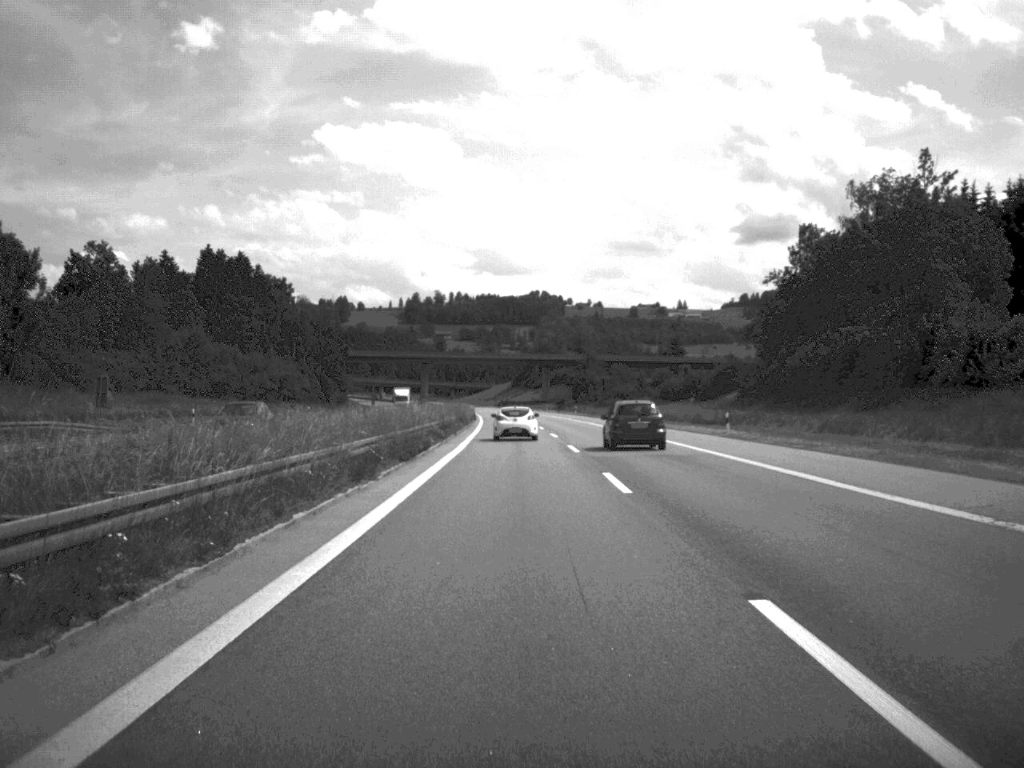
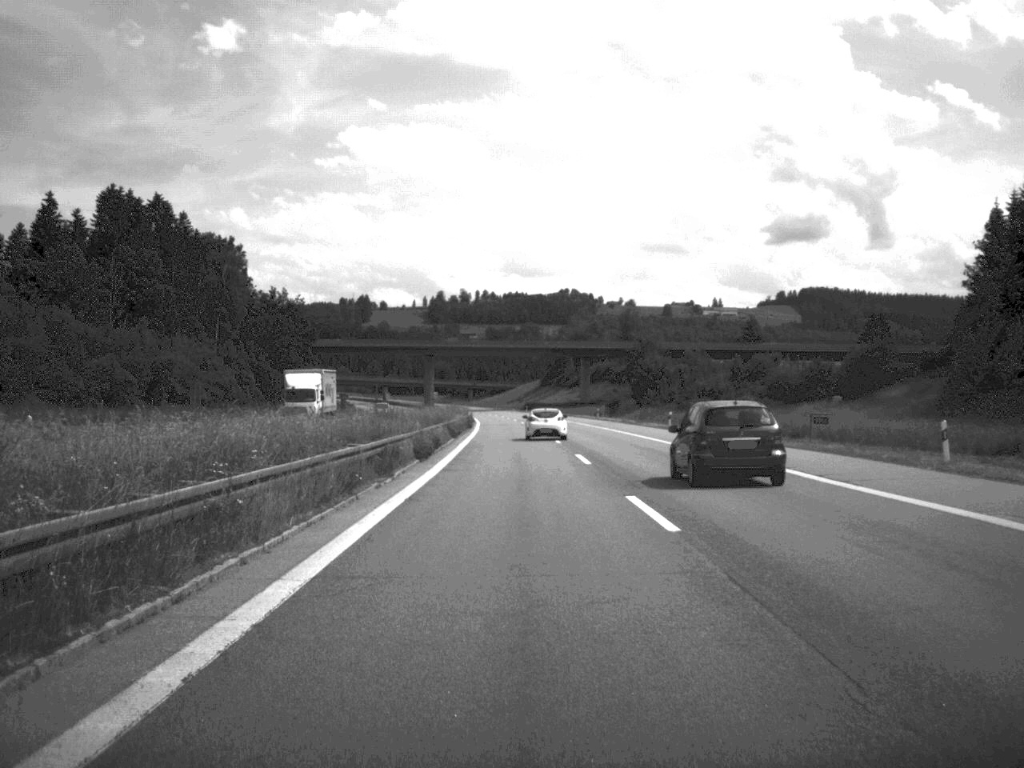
(-0.9, +77.7) m; -1°
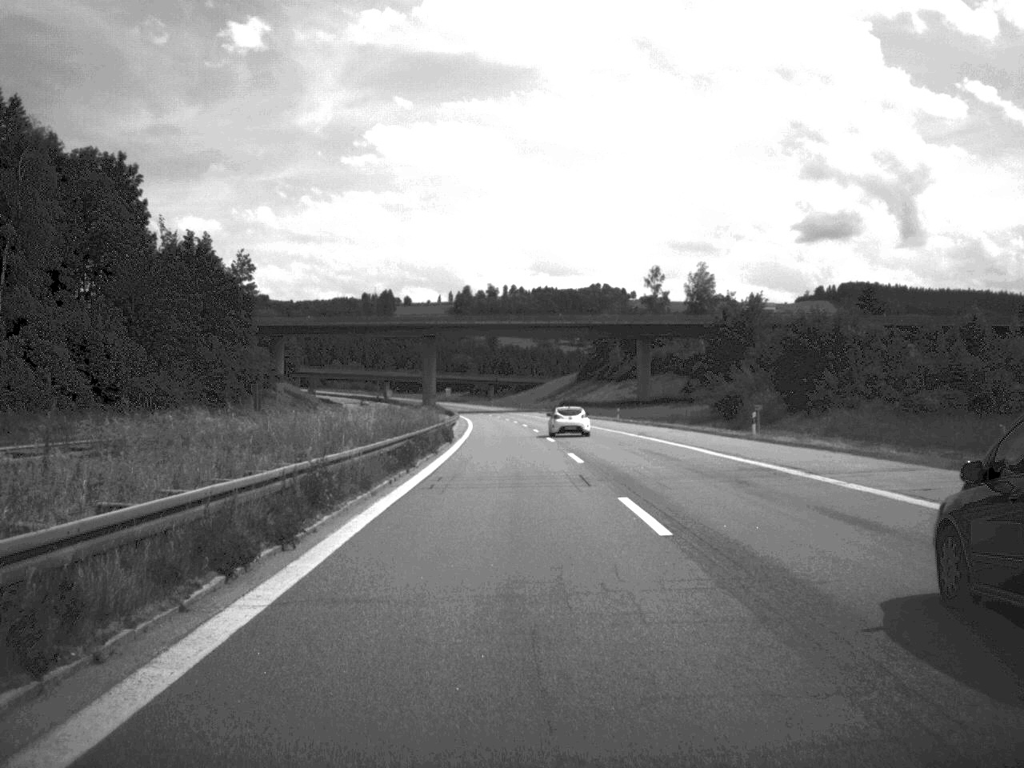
(-0.9, +74.1) m; -1°
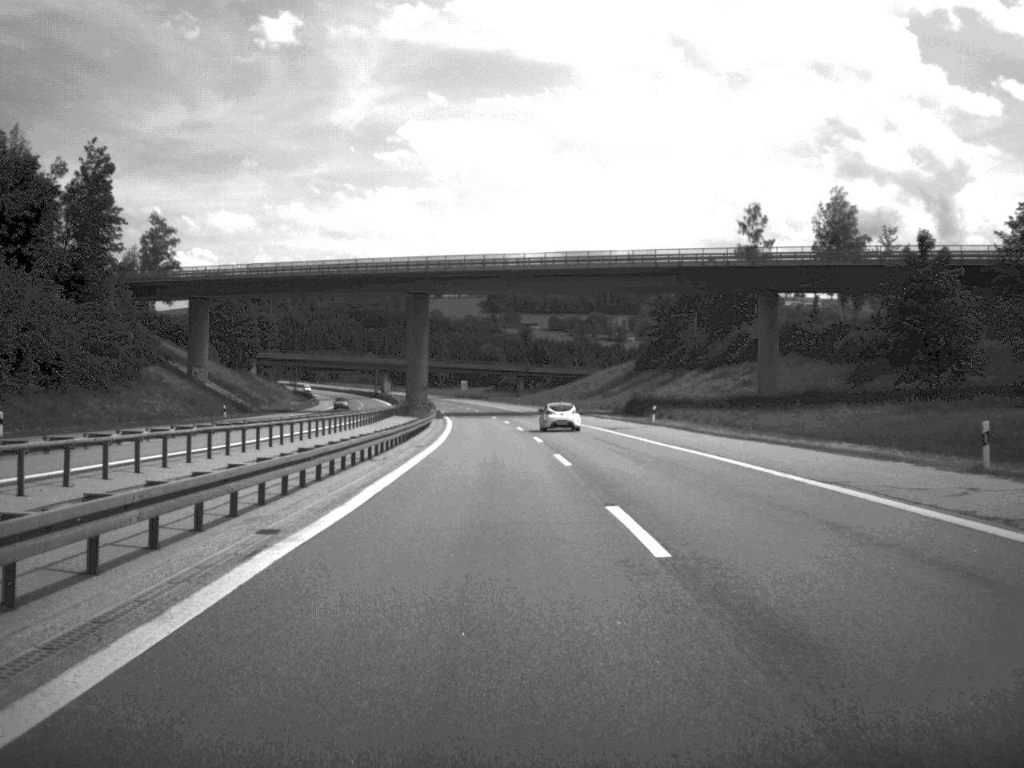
(-1.0, +75.8) m; -2°
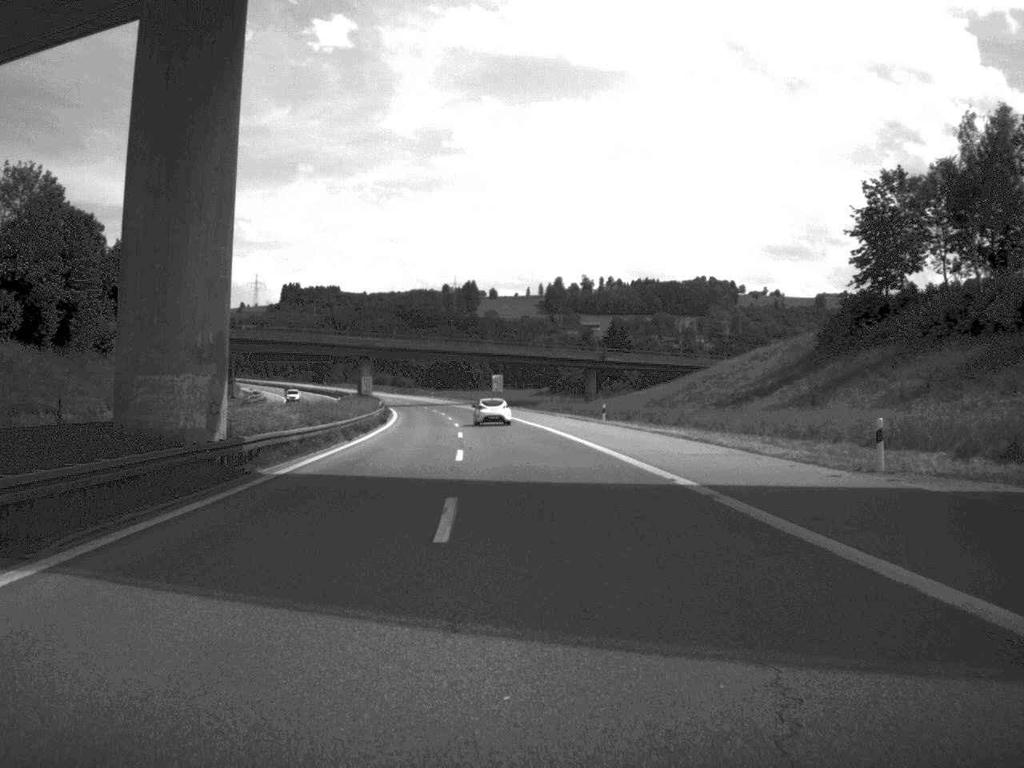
(-2.0, +103.6) m; -3°
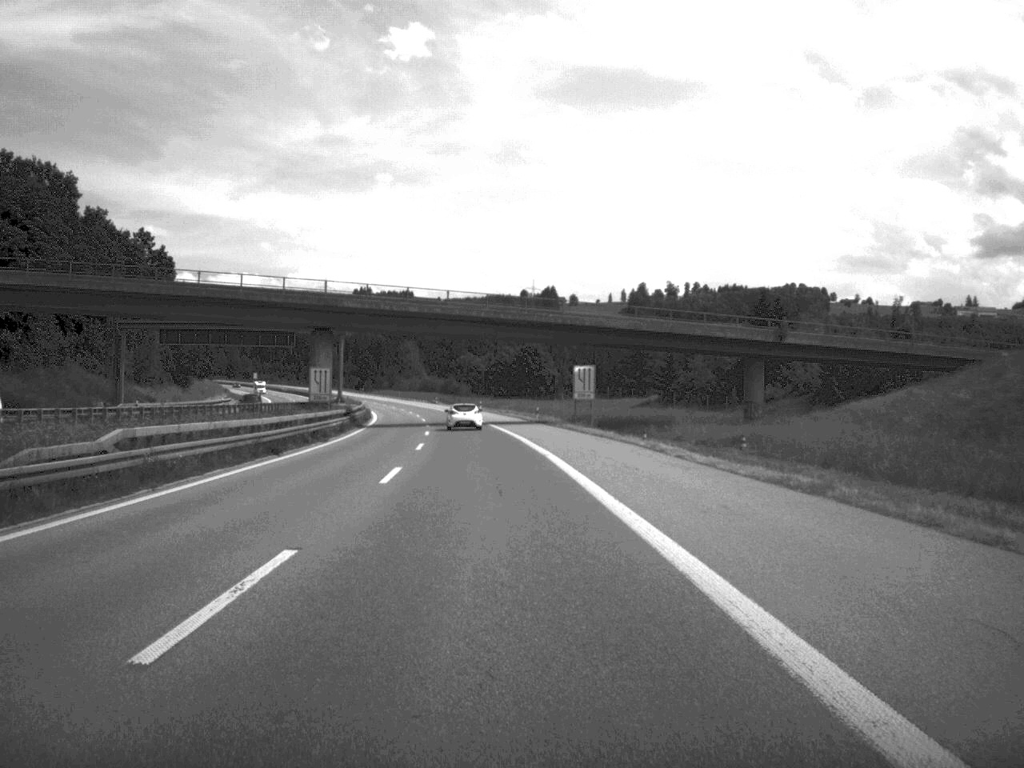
(-2.1, +75.4) m; -4°
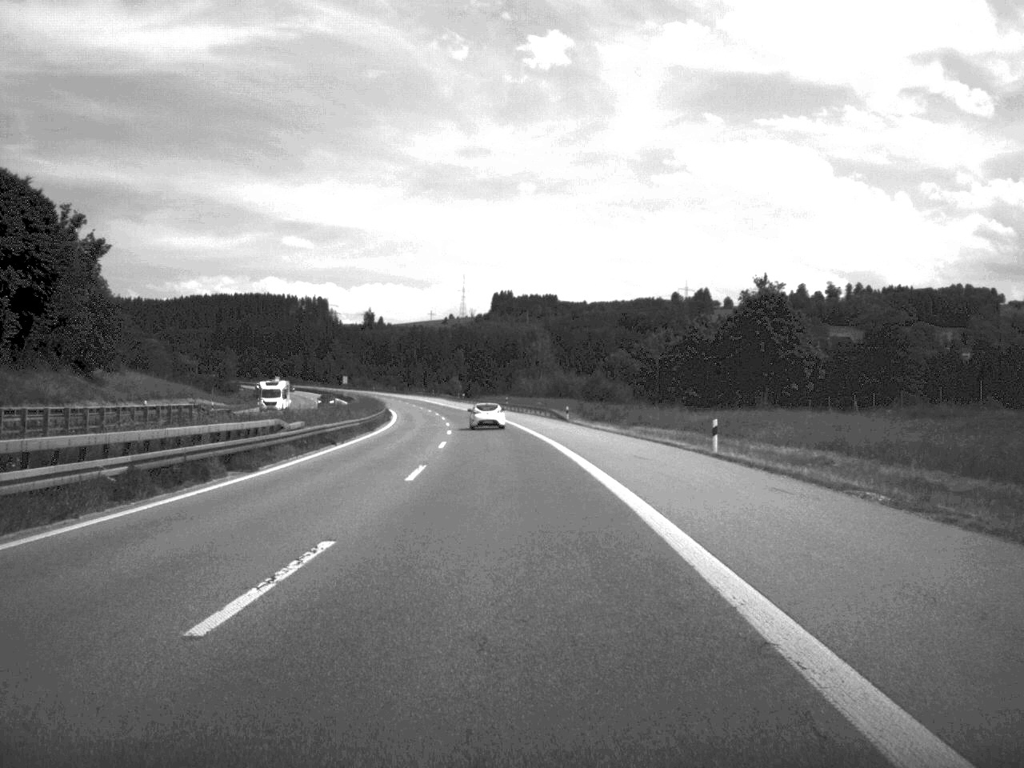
(-6.3, +102.6) m; -7°
